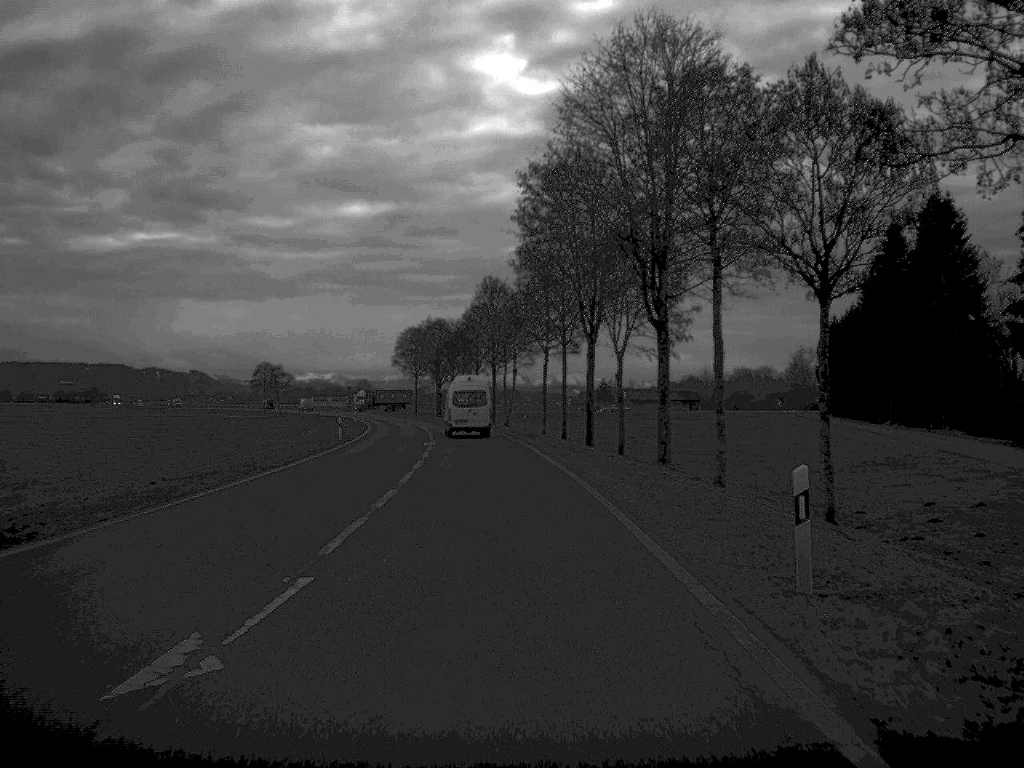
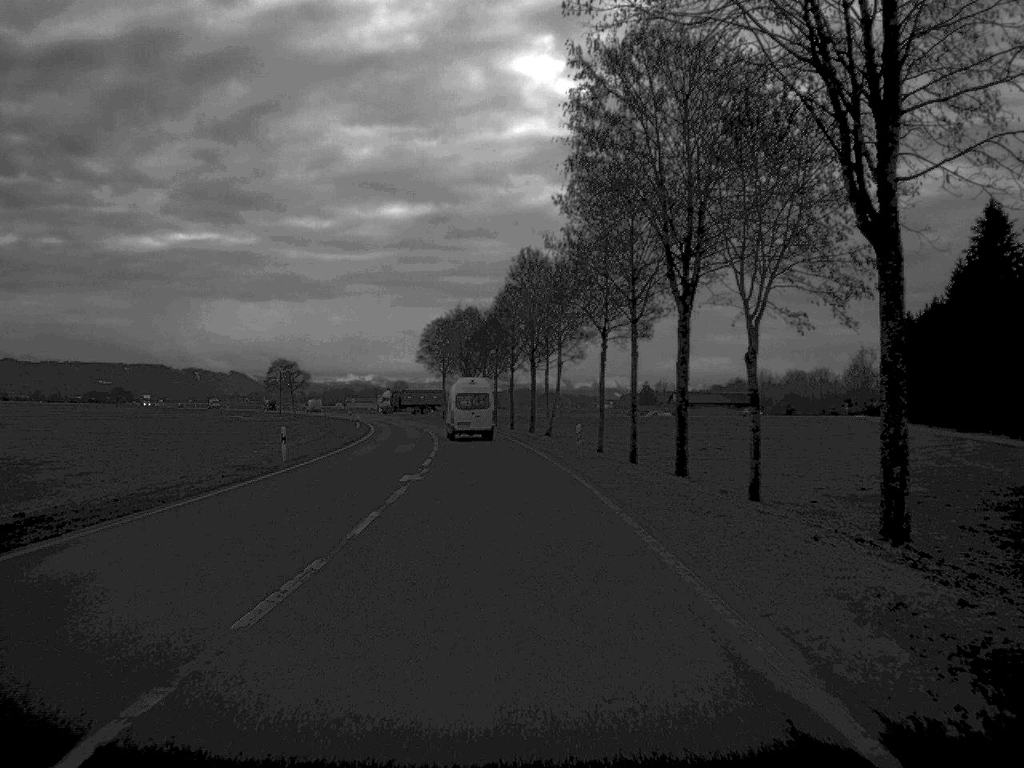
(-0.4, +22.4) m; -2°
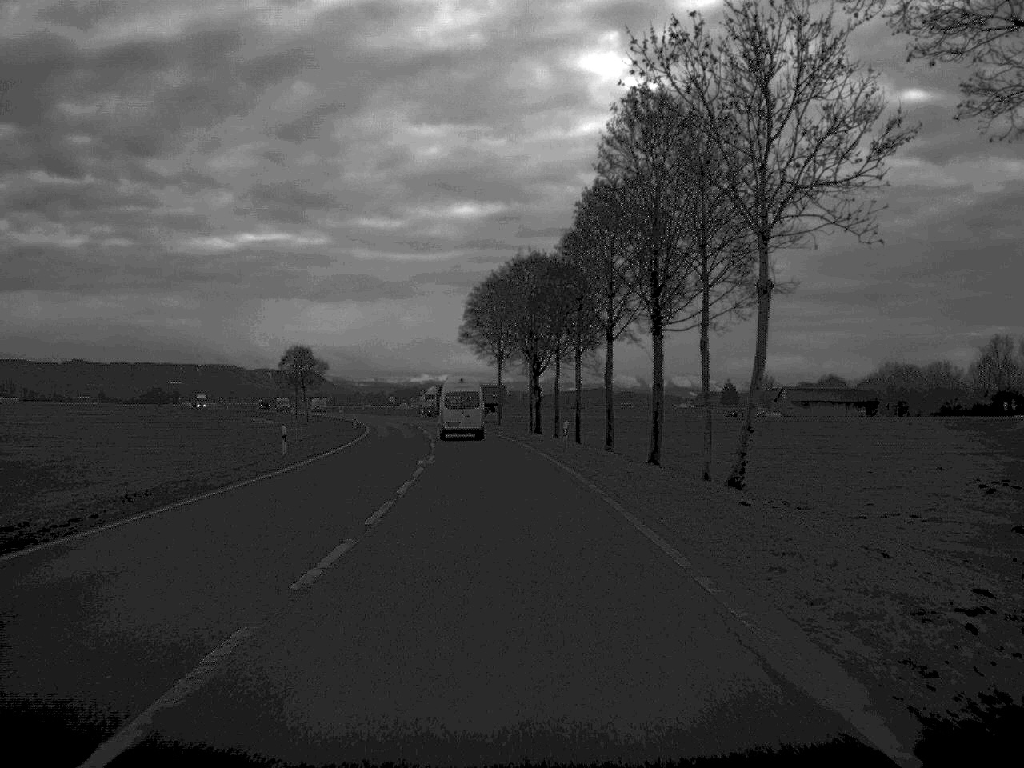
(-1.4, +46.9) m; -3°
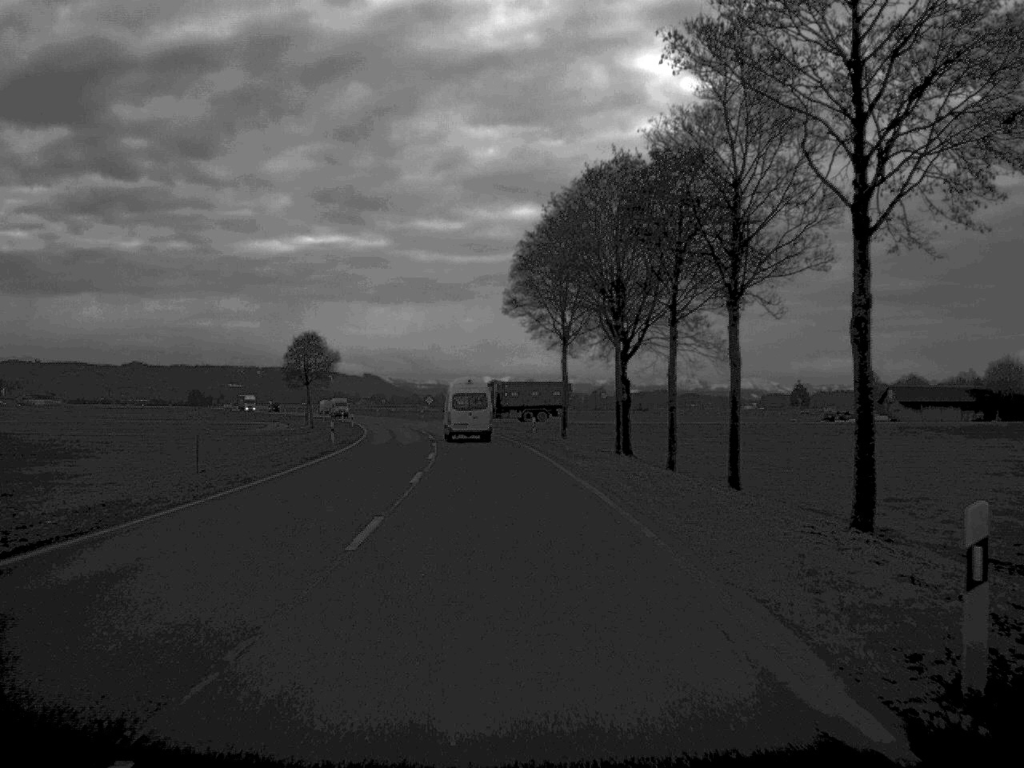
(-0.8, +34.1) m; -3°
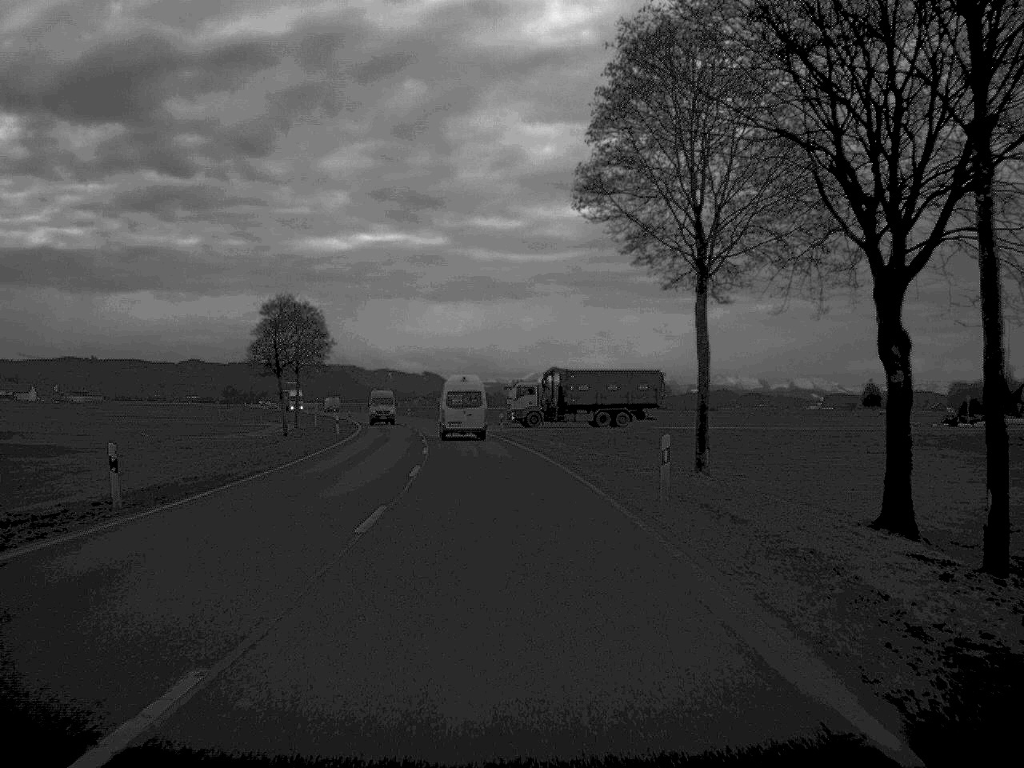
(-0.9, +36.3) m; -3°
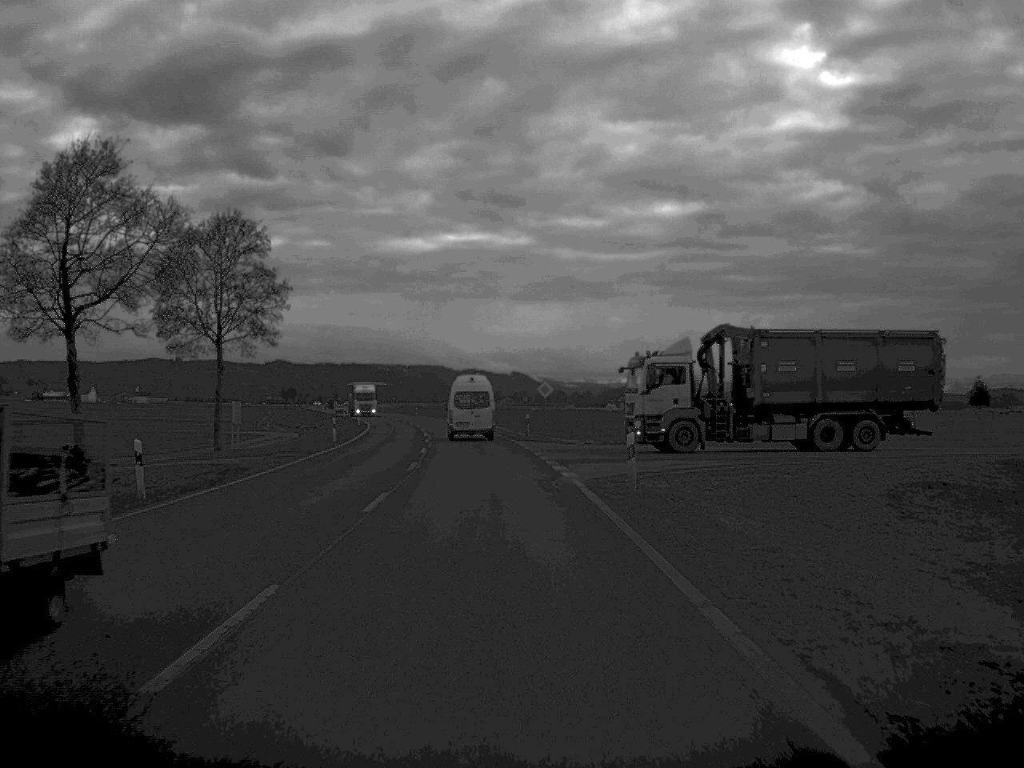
(-1.6, +45.9) m; -4°
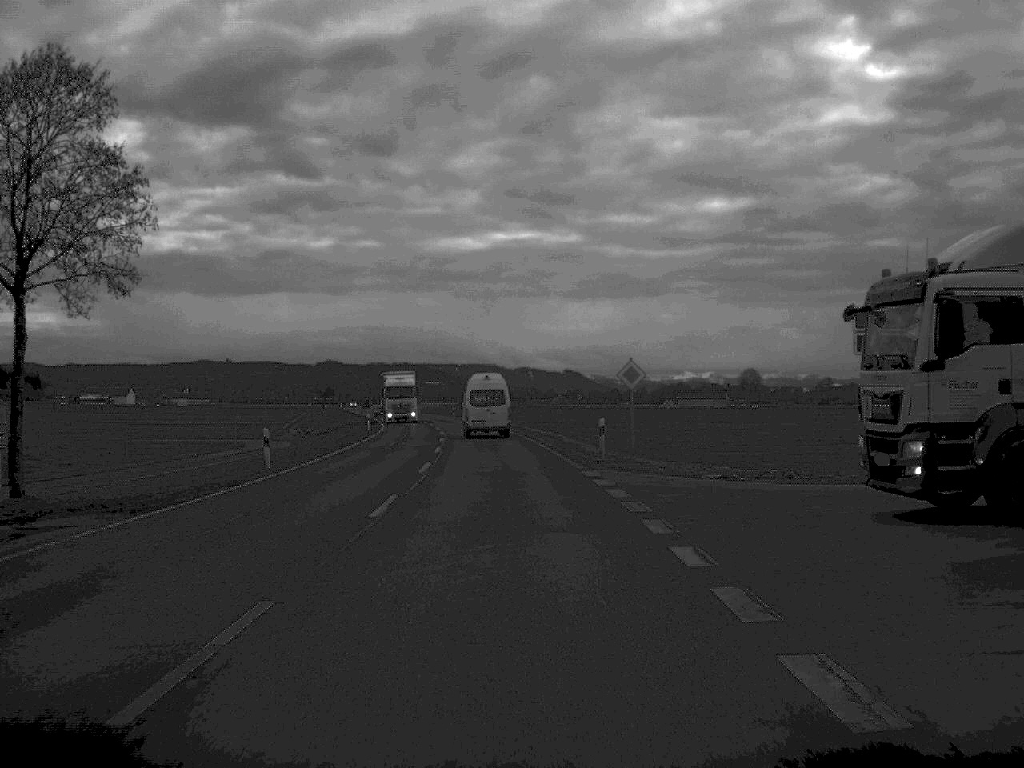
(-0.5, +24.7) m; -2°
